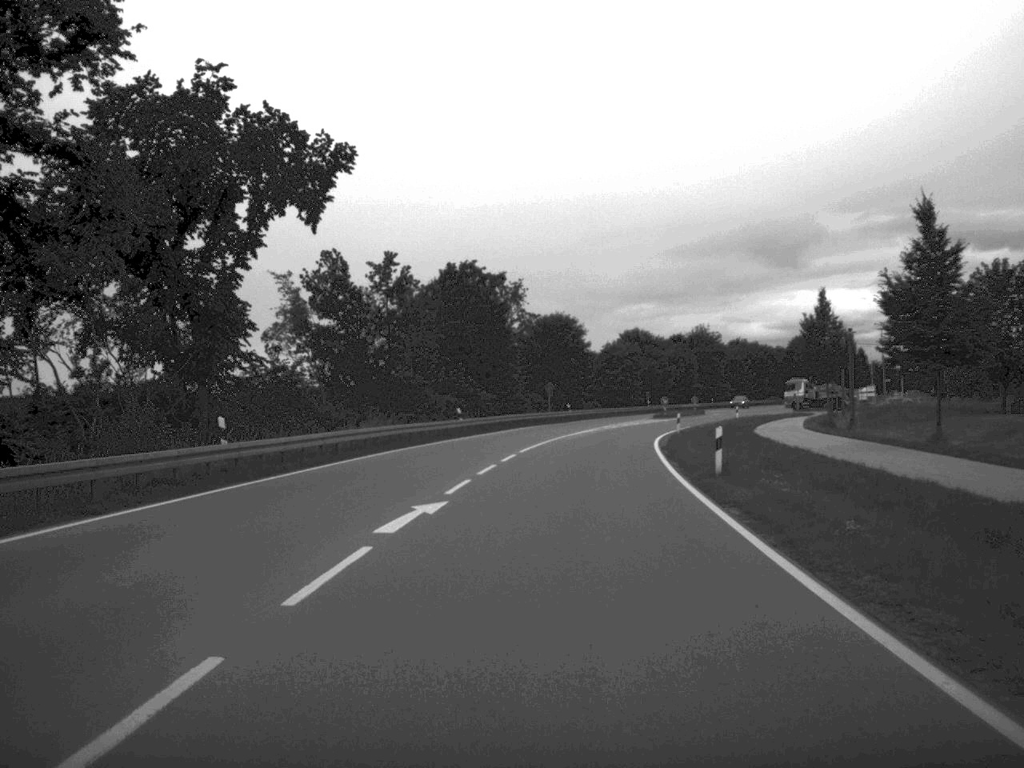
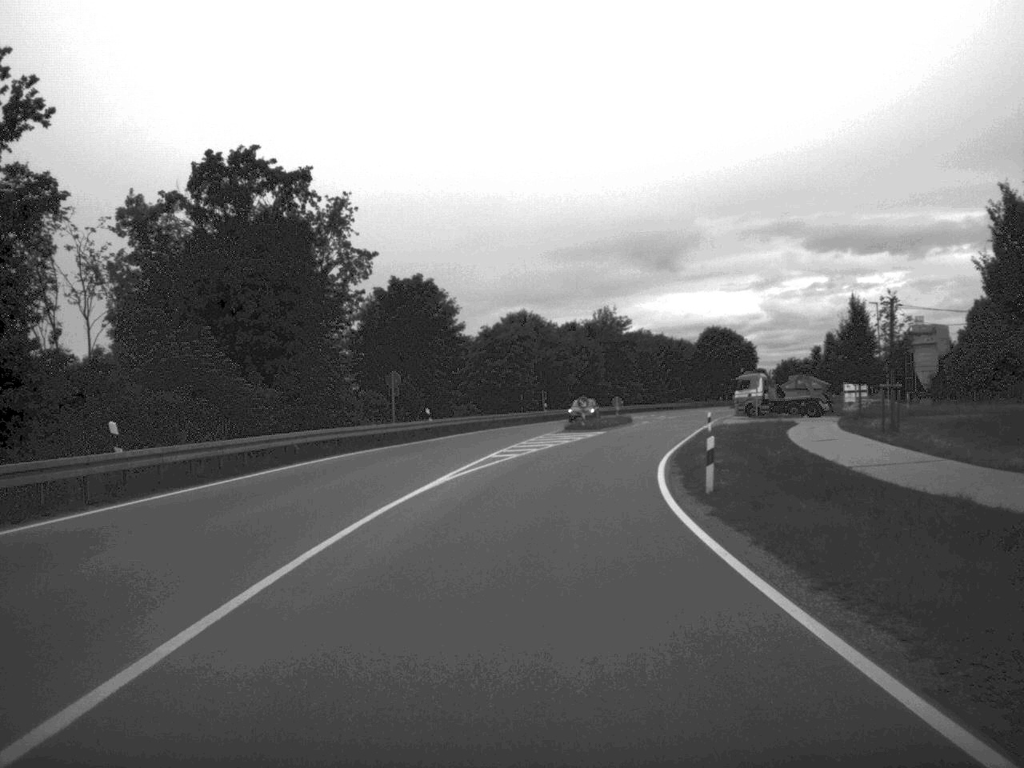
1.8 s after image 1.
(+1.8, +37.5) m; +6°
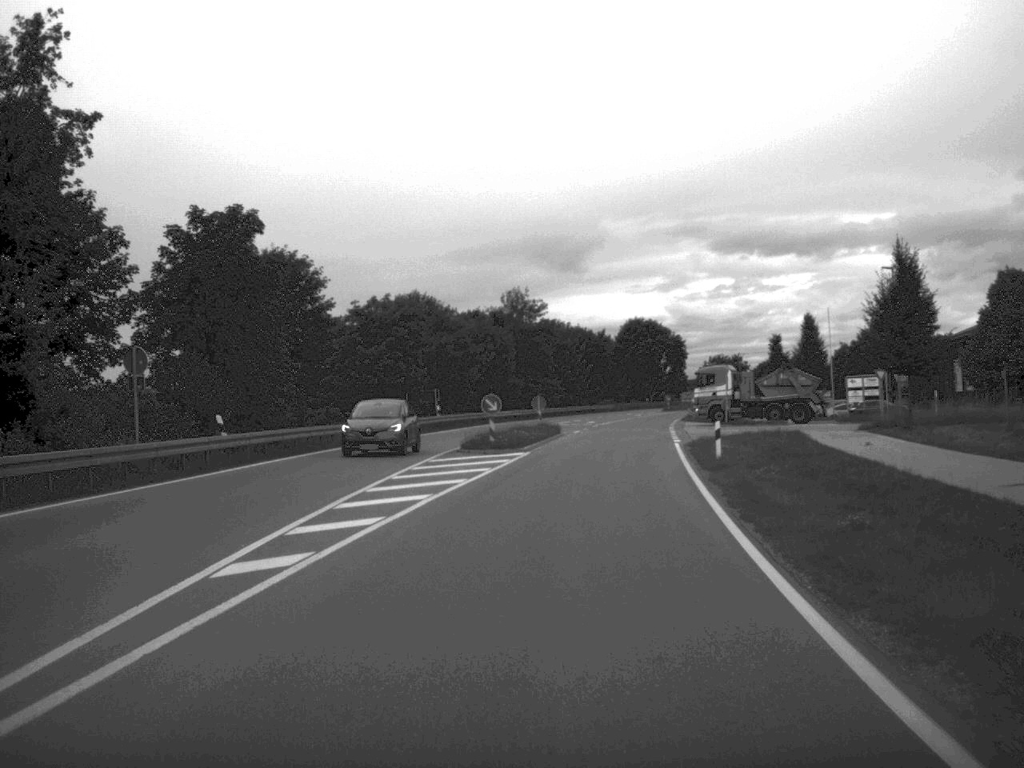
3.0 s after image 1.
(+0.9, +24.7) m; +4°
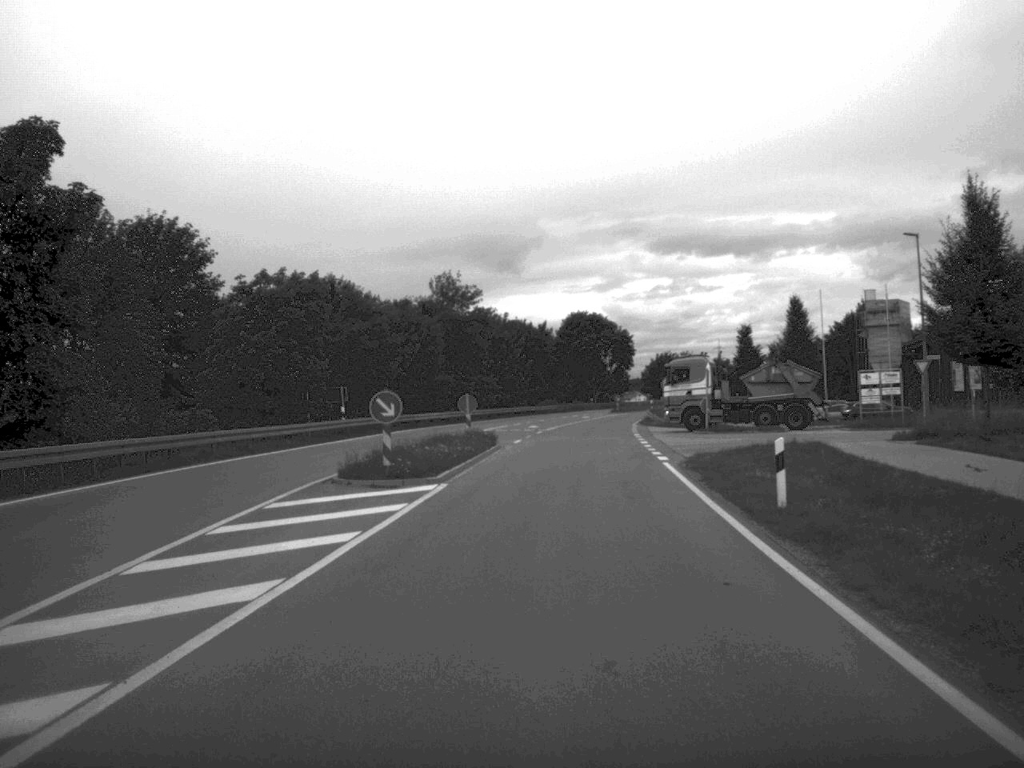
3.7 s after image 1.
(+0.3, +14.2) m; +3°
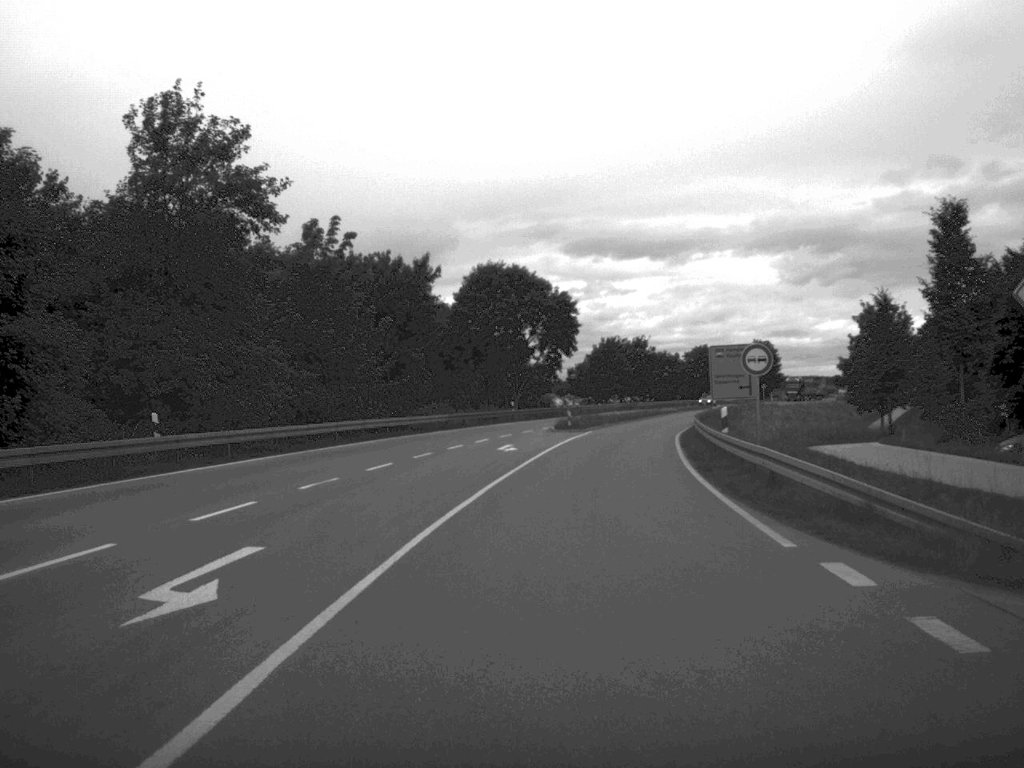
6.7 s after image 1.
(+2.2, +60.3) m; +4°
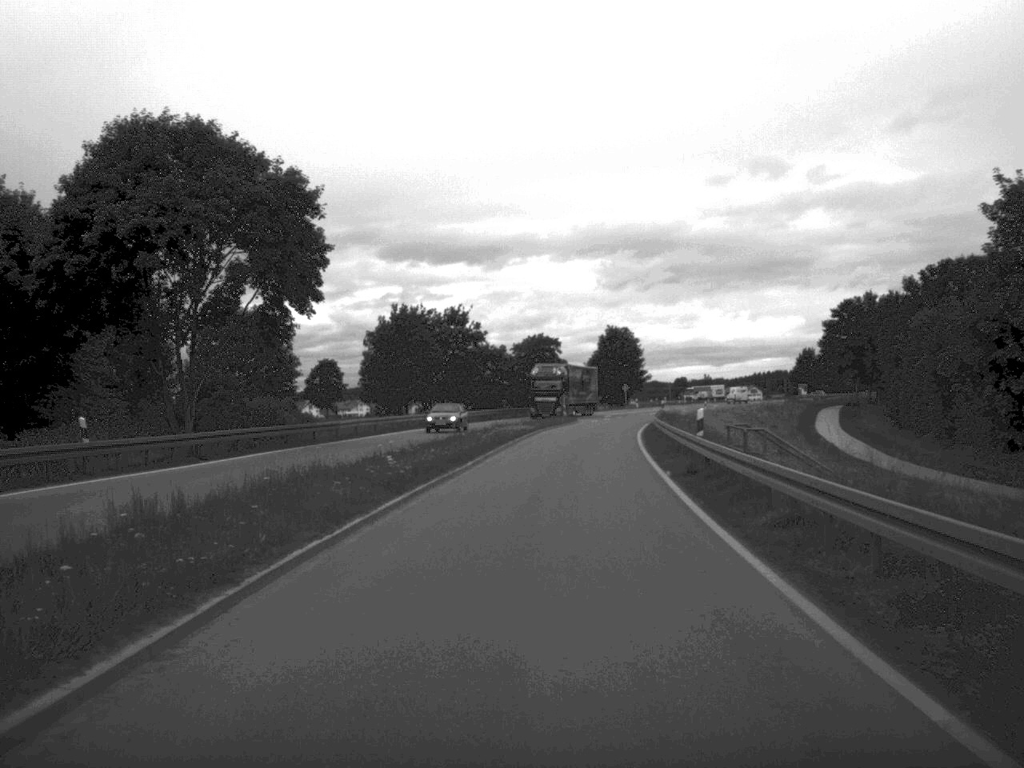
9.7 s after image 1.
(+4.4, +55.1) m; +8°
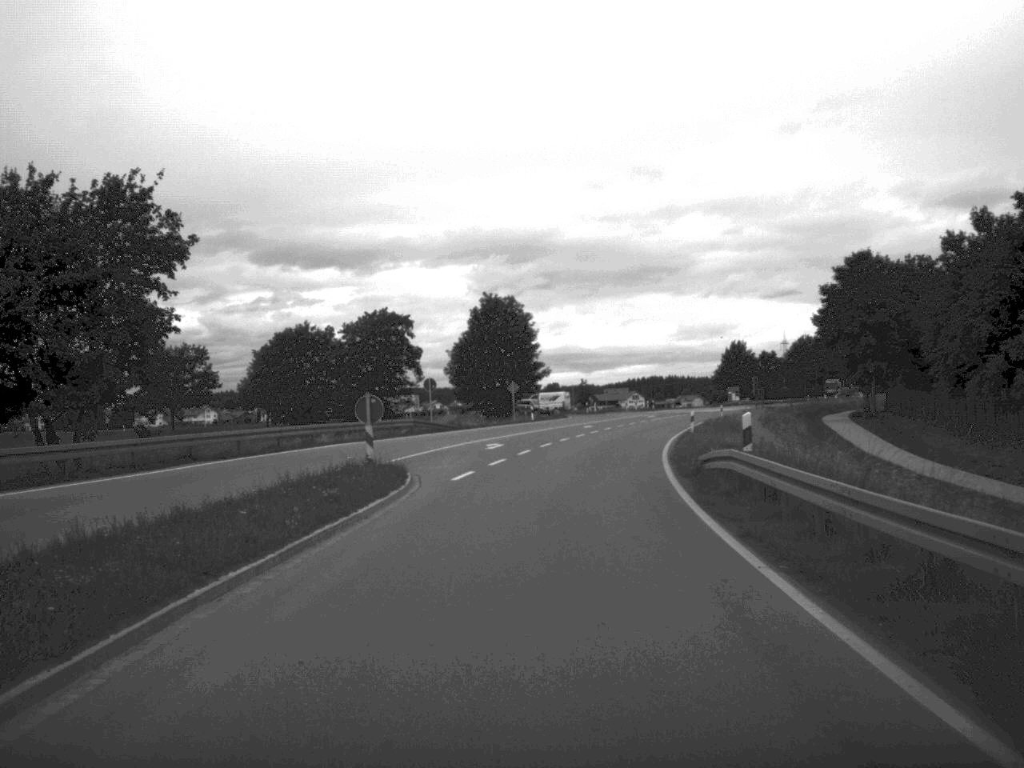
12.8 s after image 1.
(+2.8, +56.8) m; +6°
